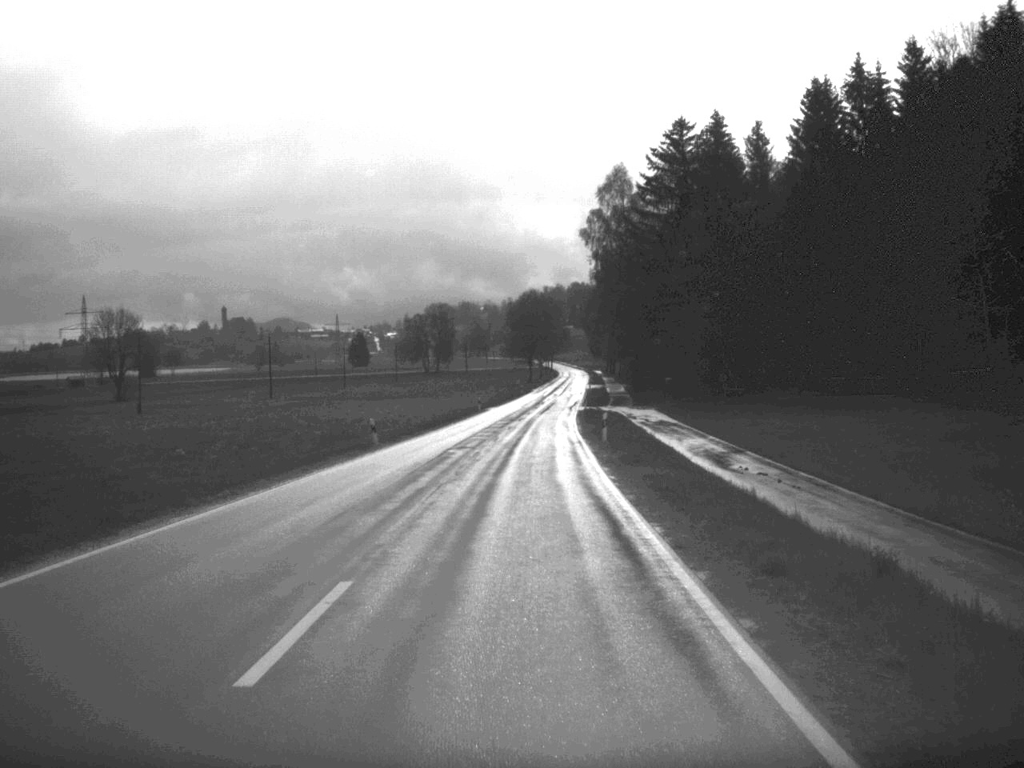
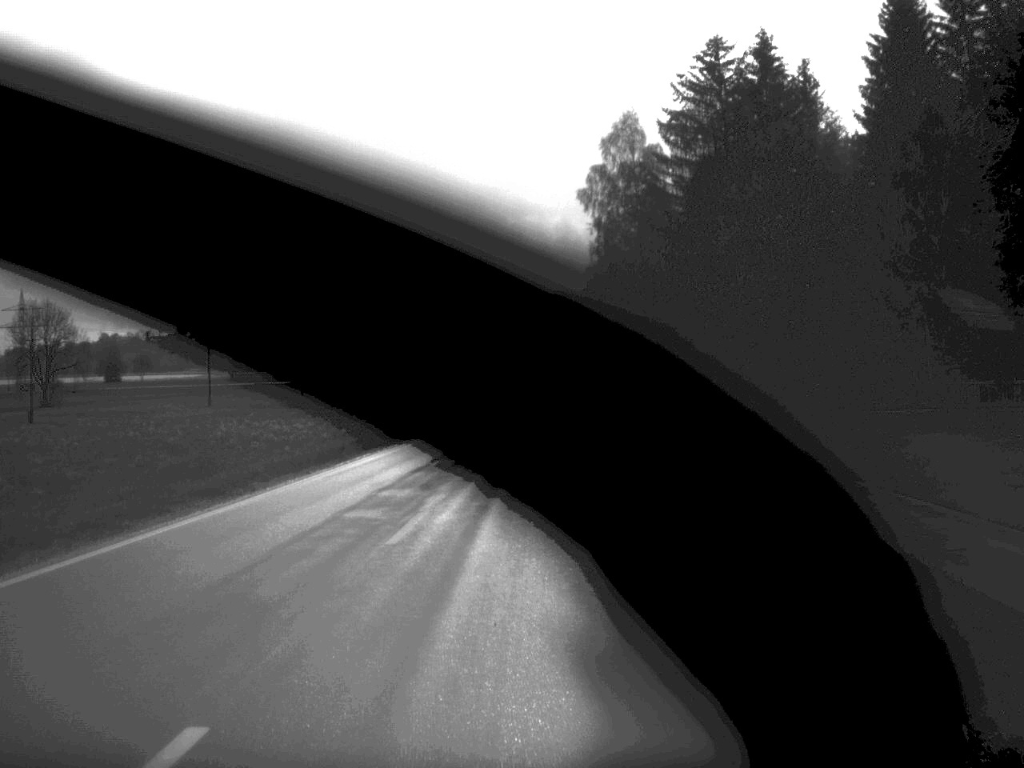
(+0.2, +28.9) m; +1°
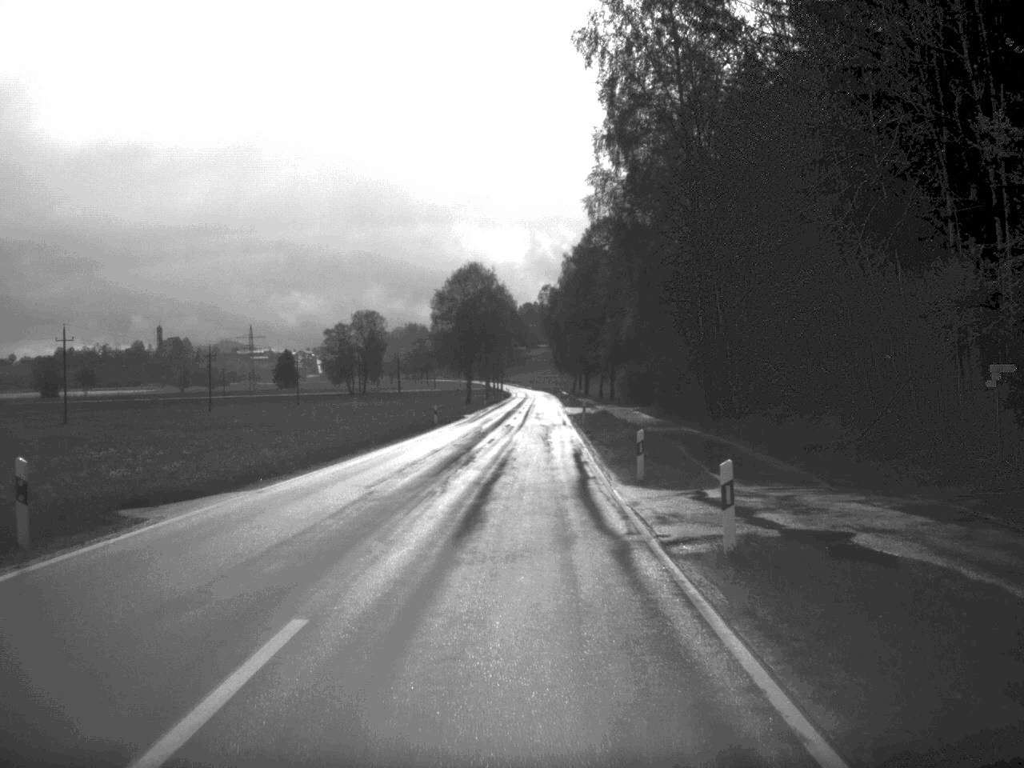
(+0.6, +44.5) m; +1°
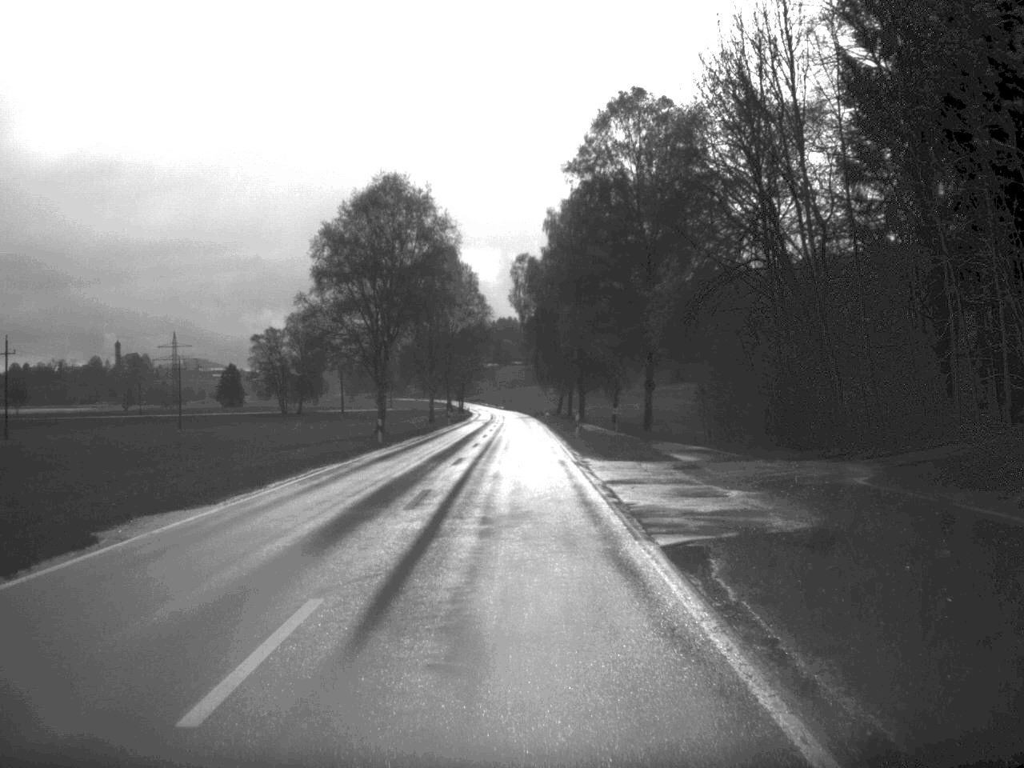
(+0.7, +64.5) m; +1°
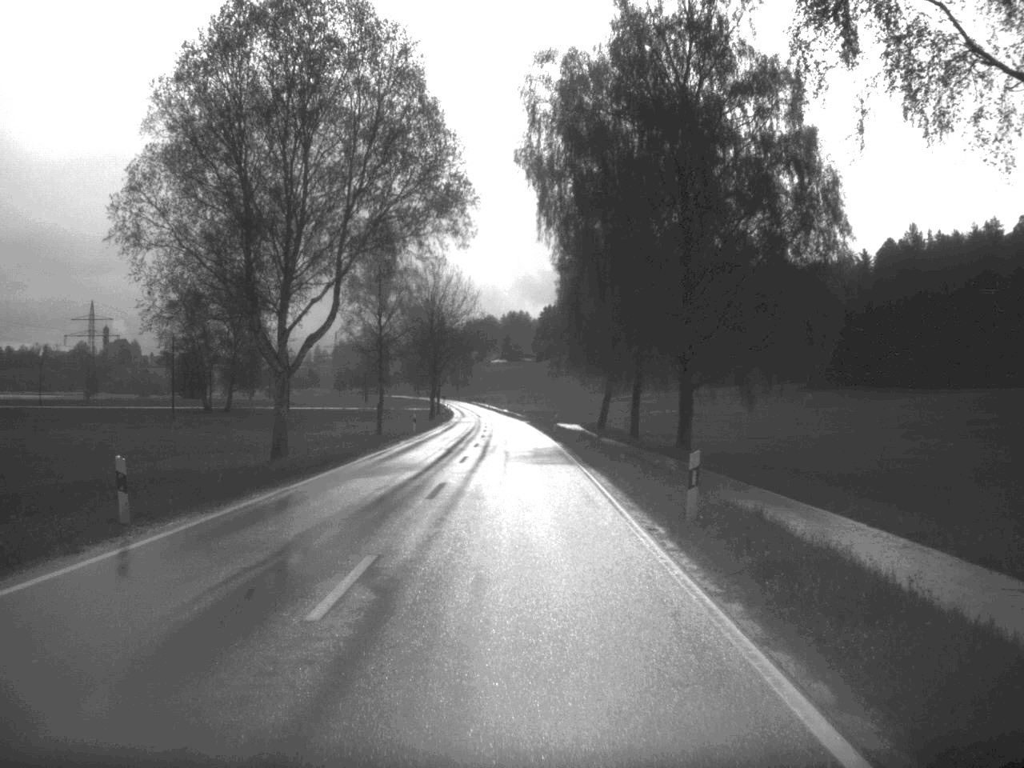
(-0.6, +79.9) m; -1°
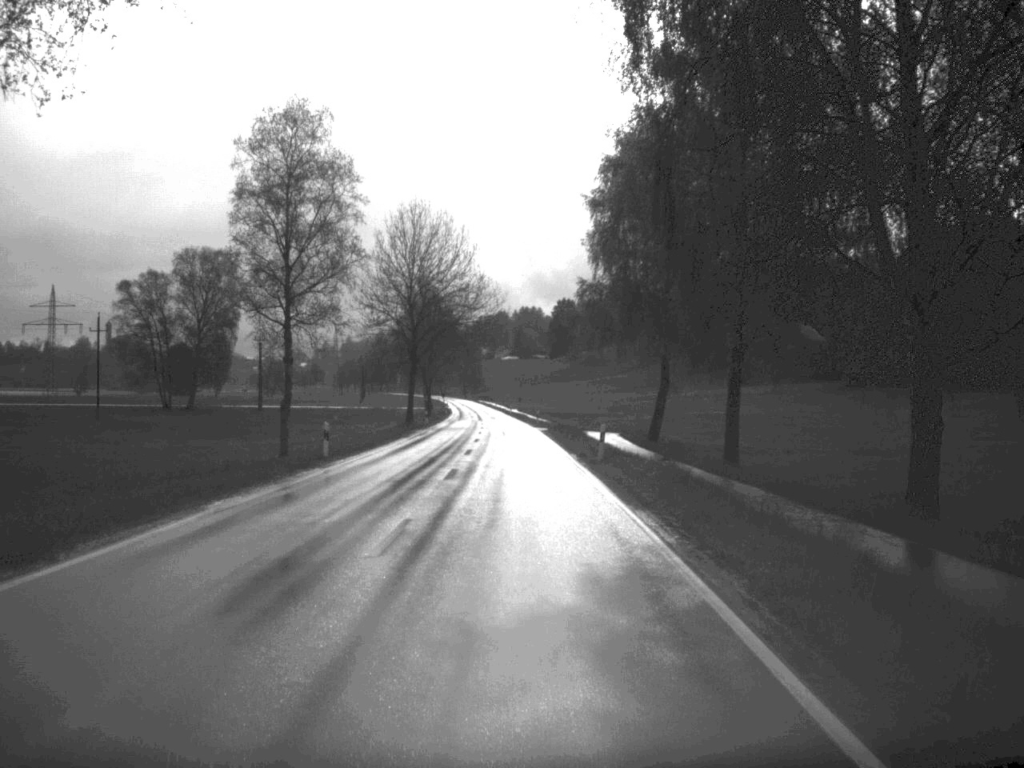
(-0.2, +31.9) m; -1°
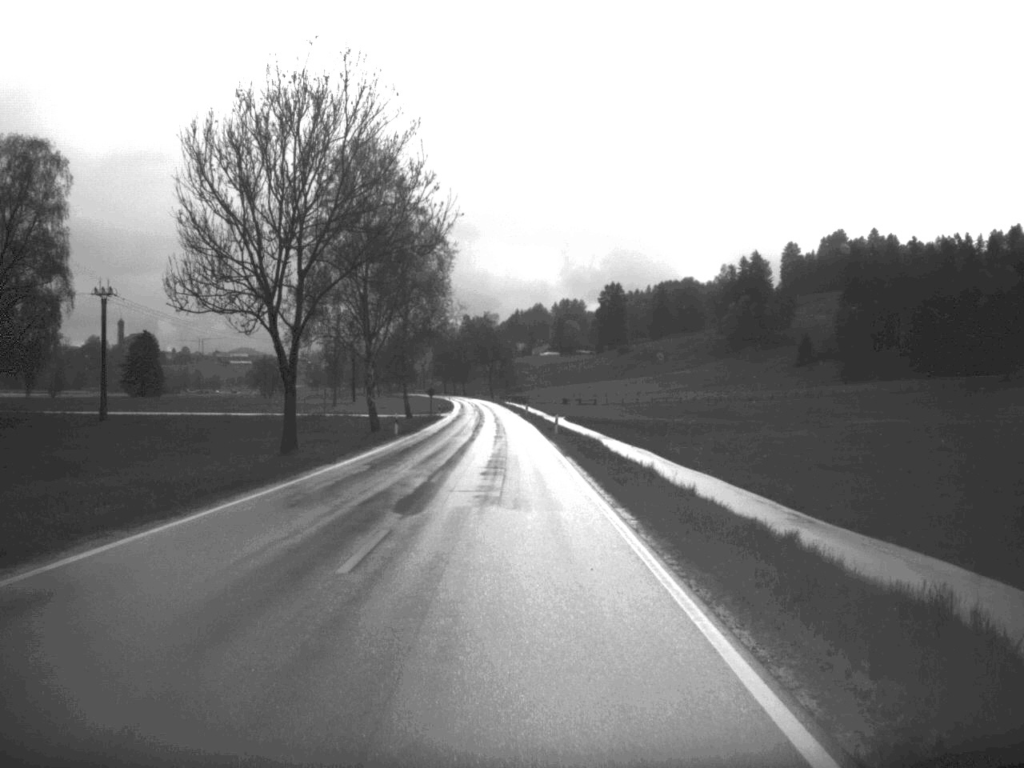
(-1.3, +84.1) m; -2°
